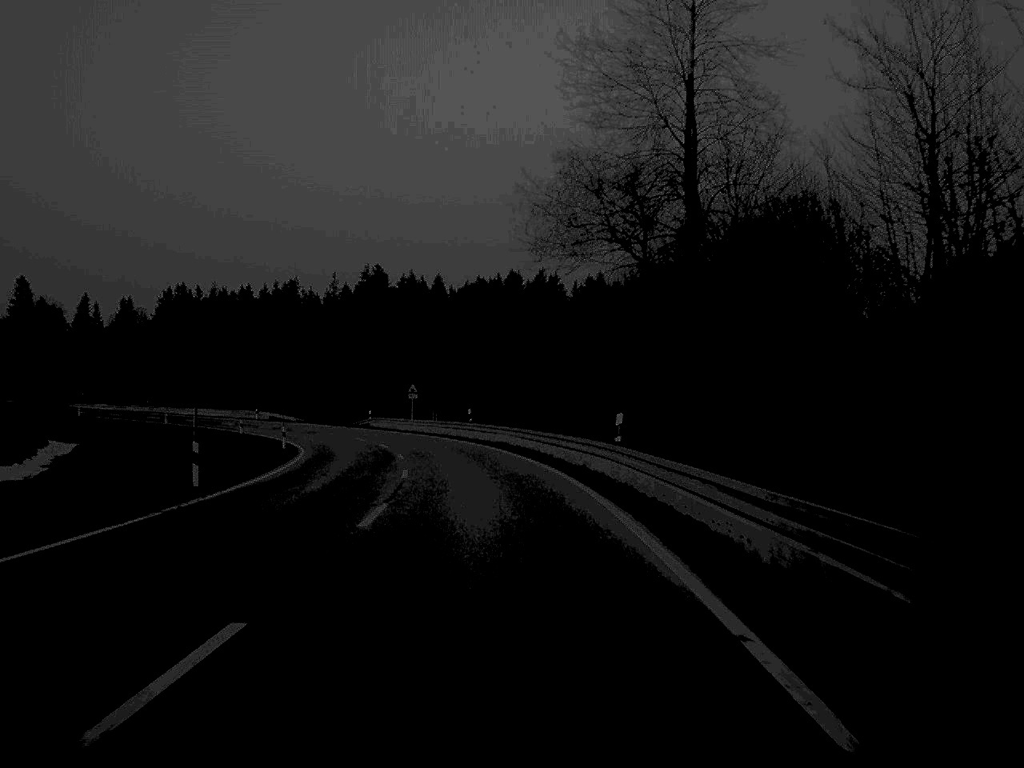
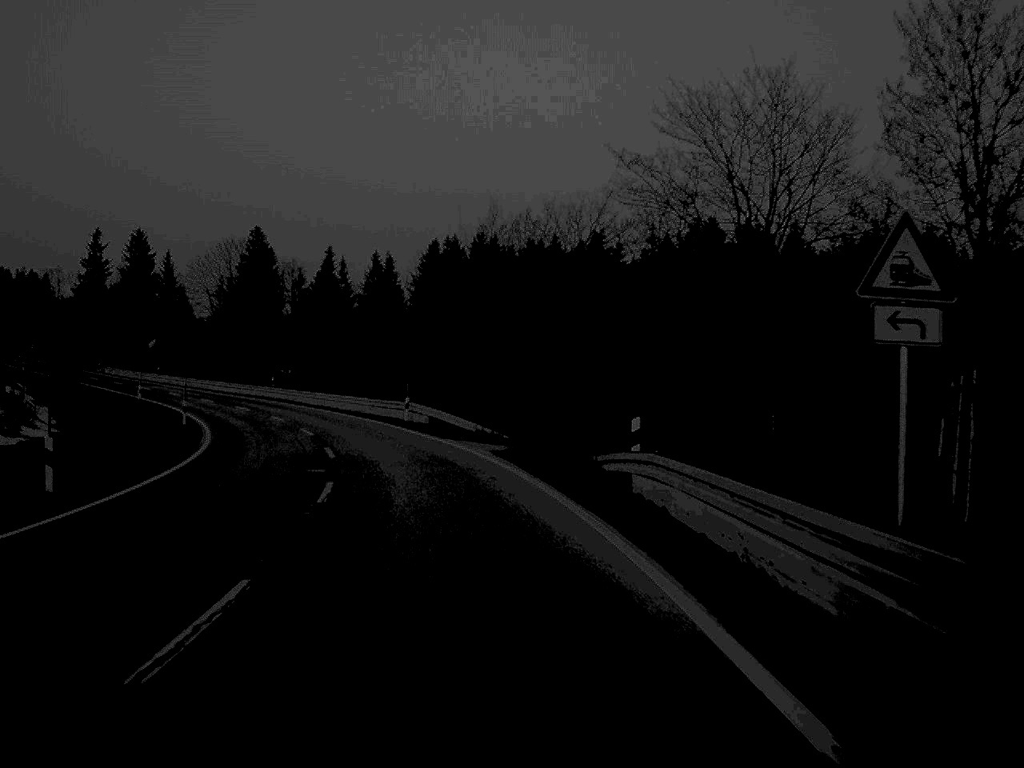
(-7.2, +69.1) m; -15°
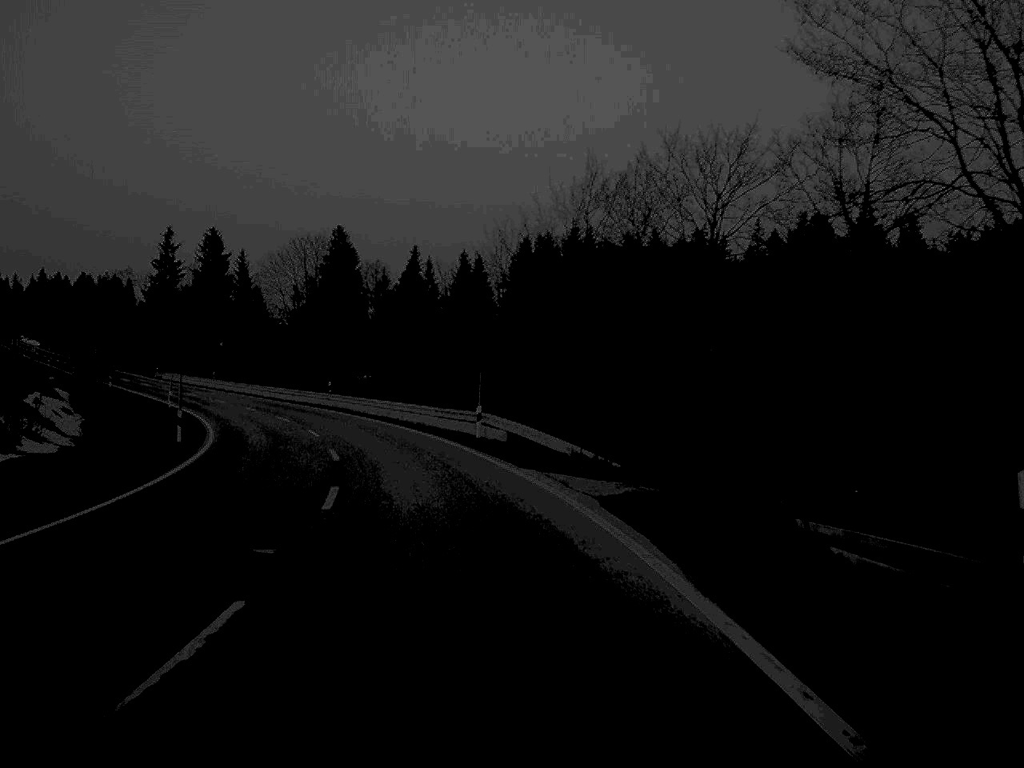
(-0.5, +12.9) m; -4°
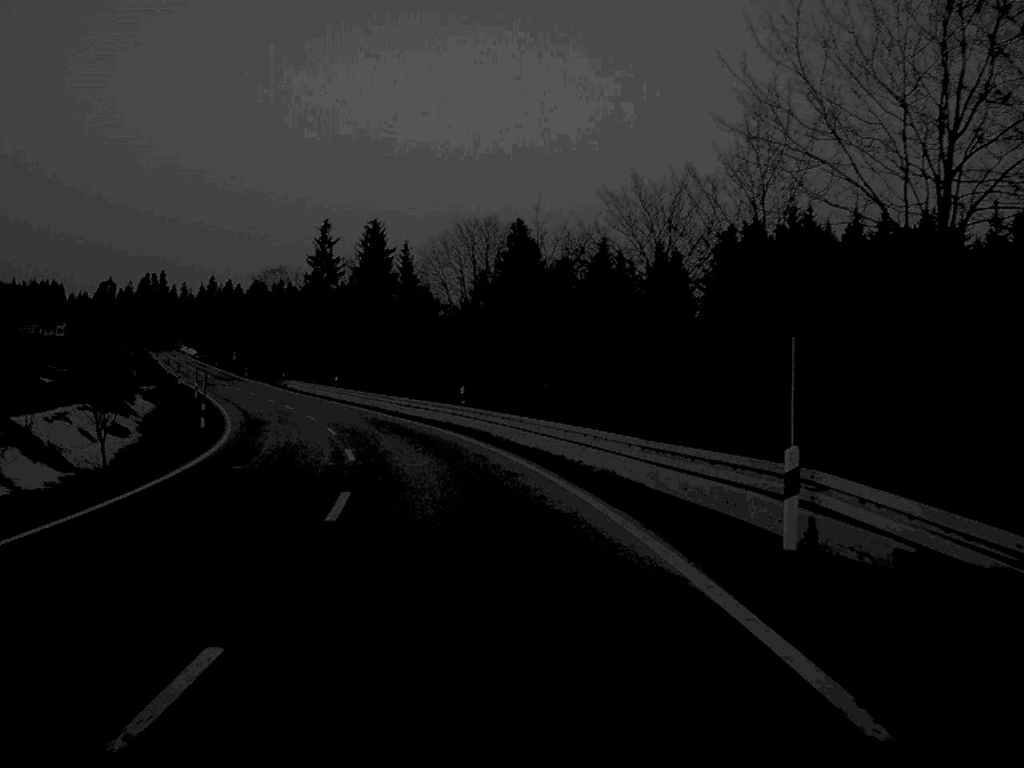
(-1.9, +26.0) m; -8°
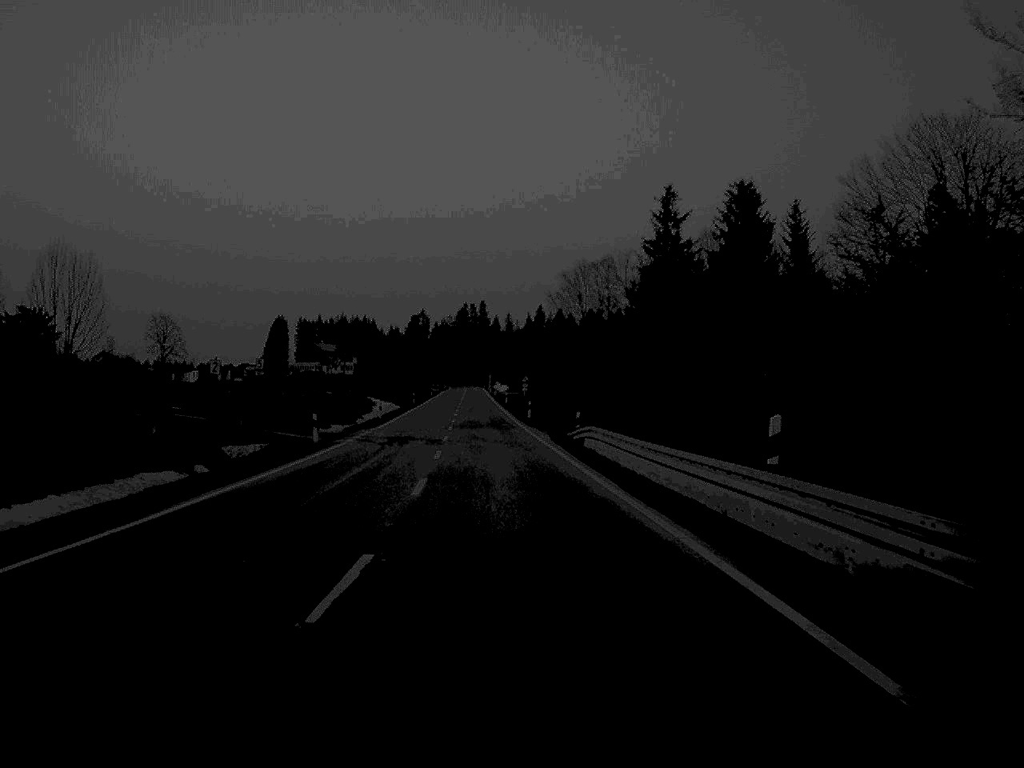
(-10.3, +64.9) m; -15°
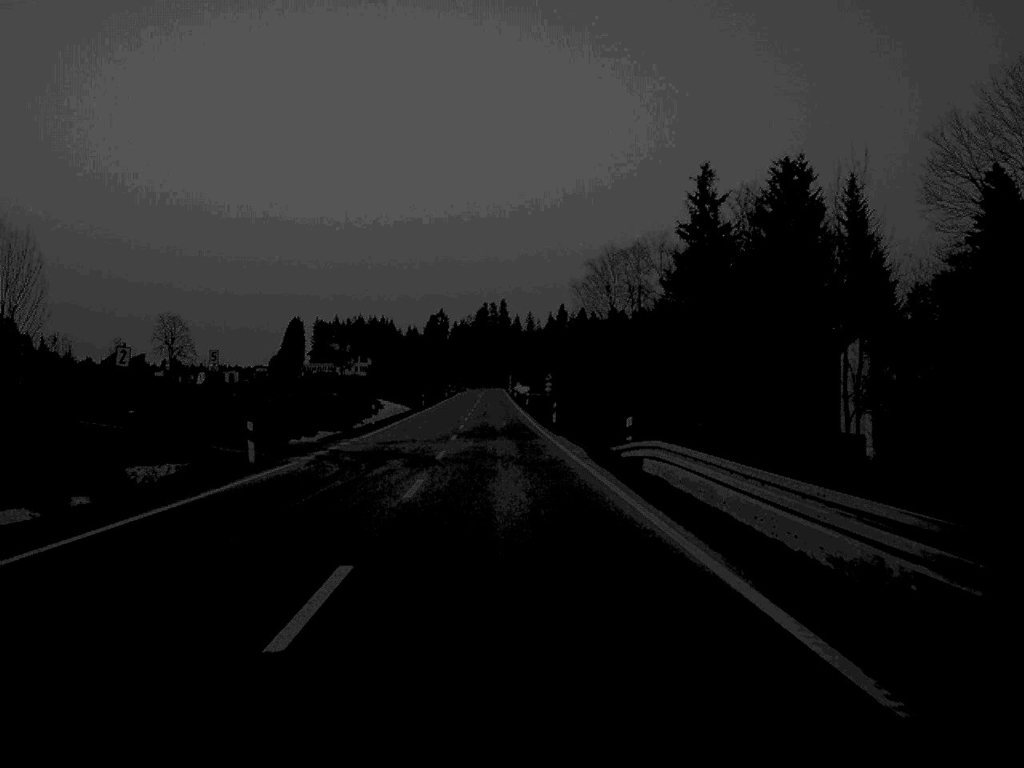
(-0.1, +13.3) m; -1°
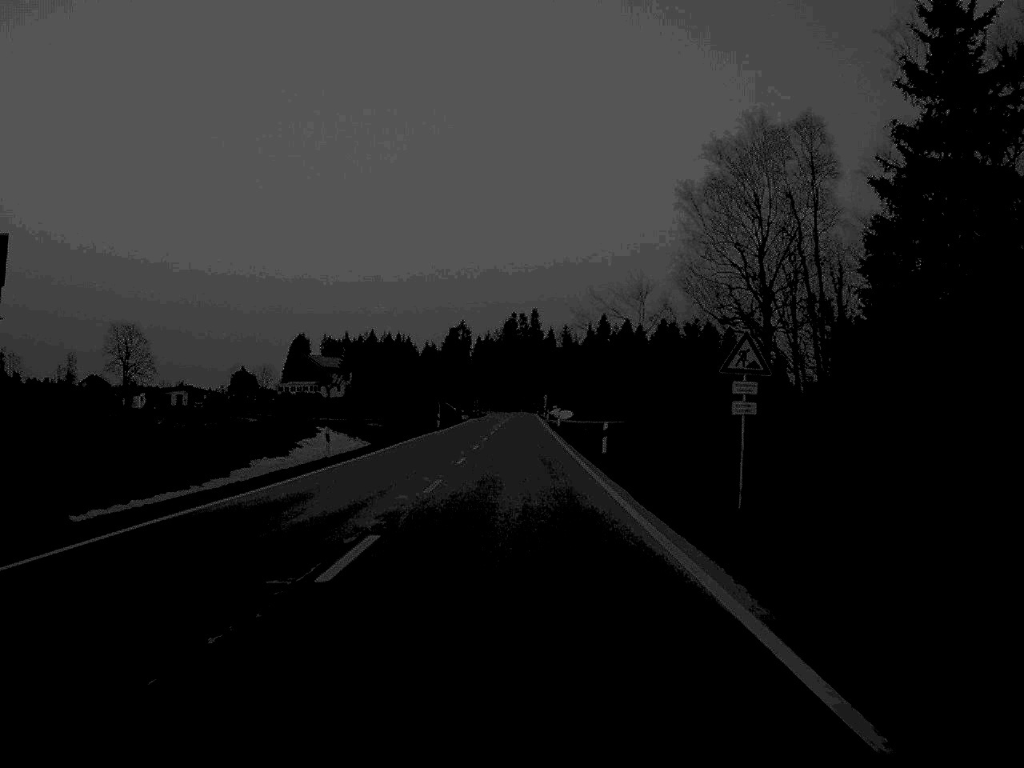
(-1.2, +67.6) m; -1°
